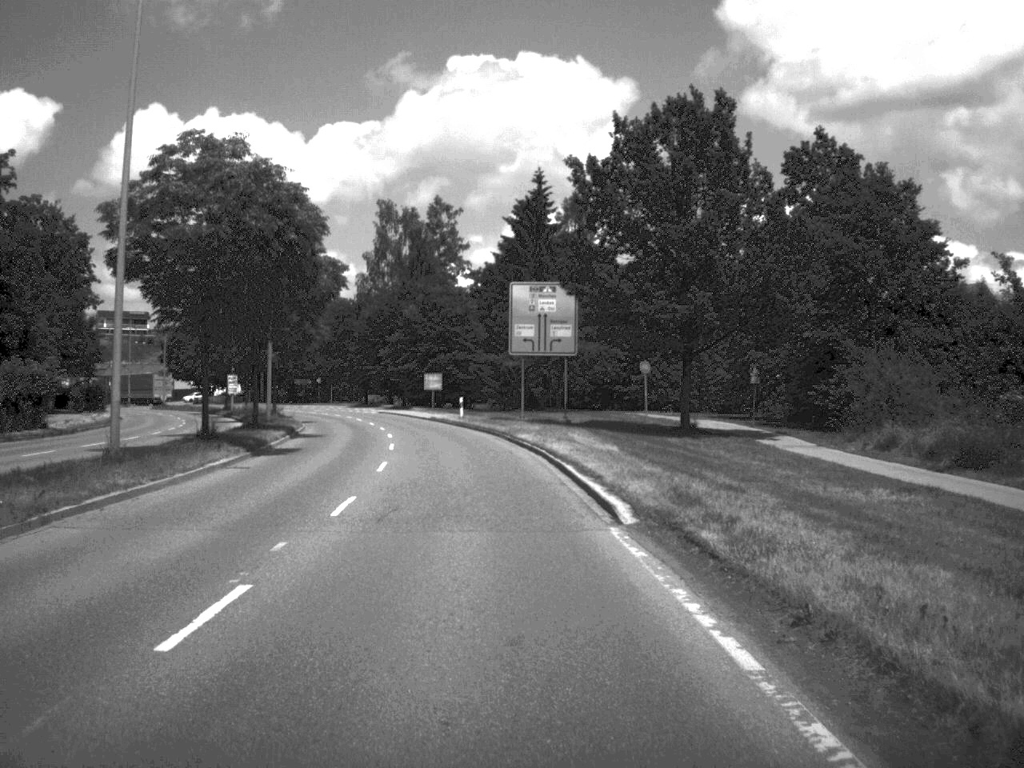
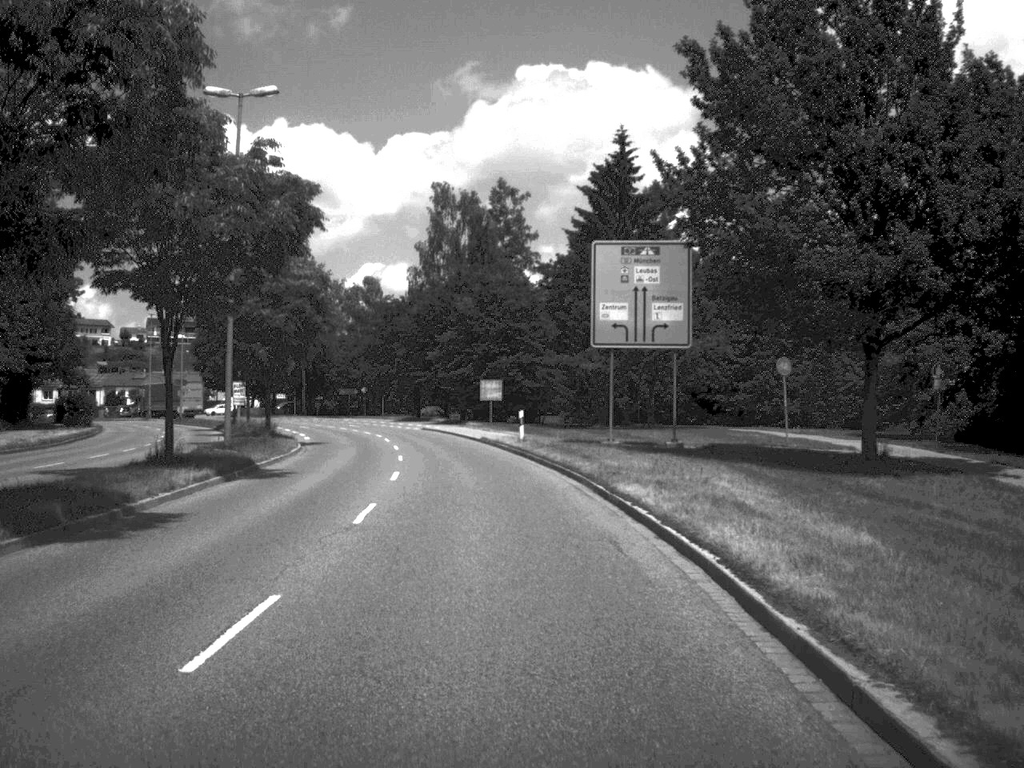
(-0.5, +18.1) m; -3°
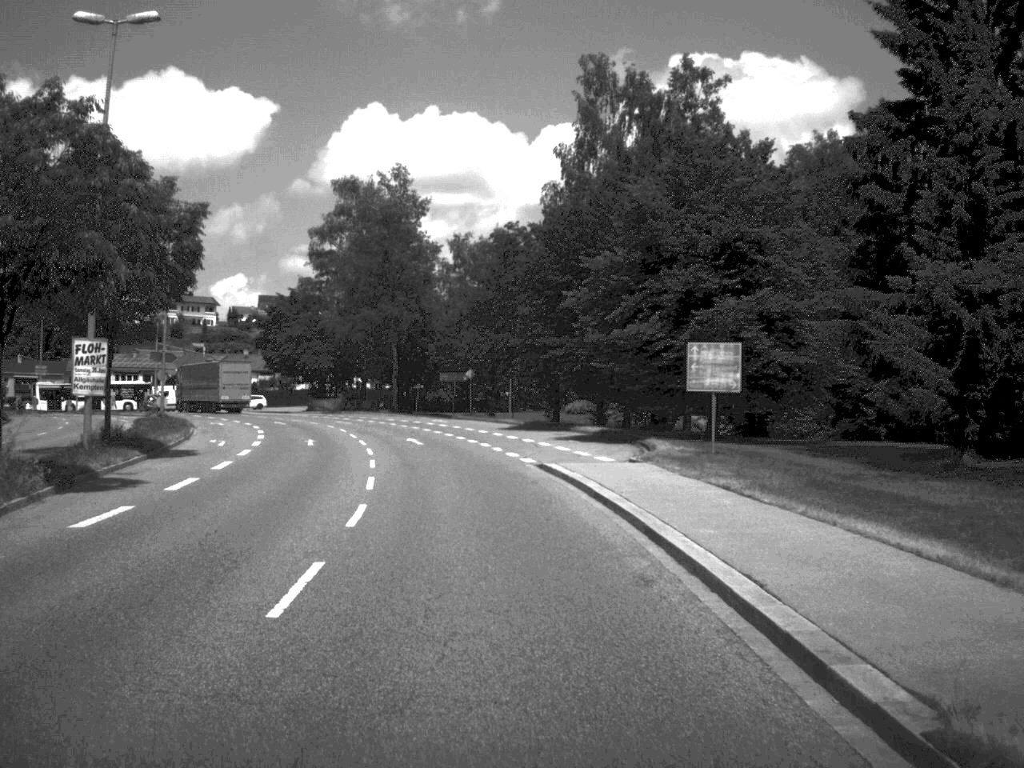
(-2.6, +42.6) m; -7°
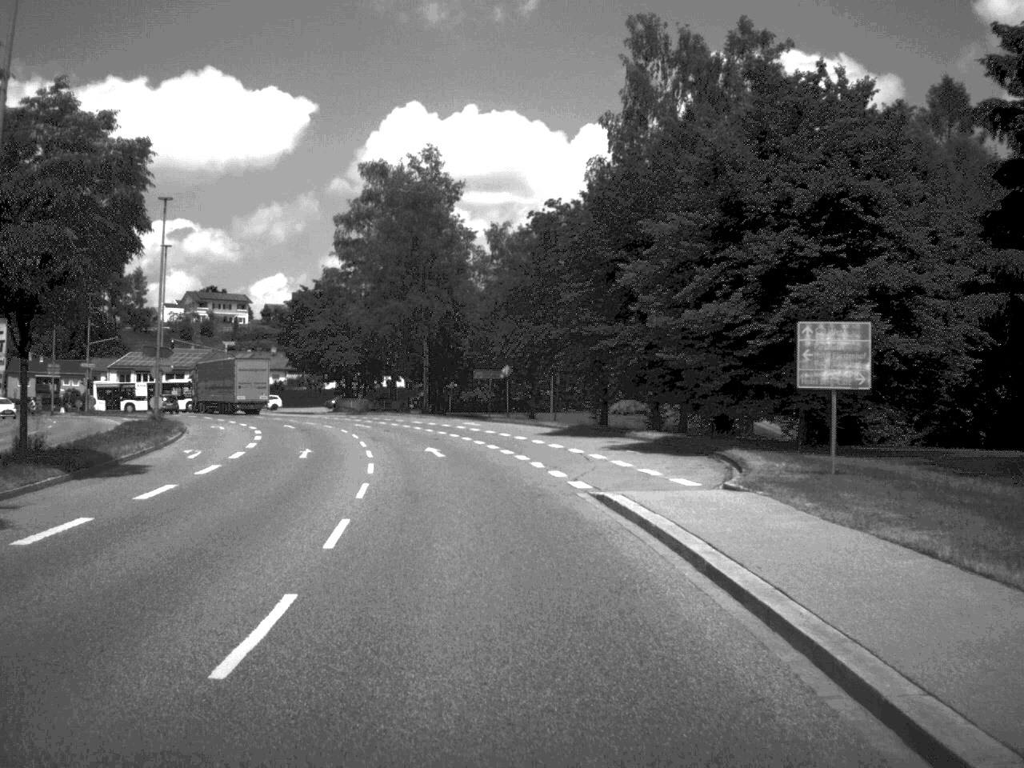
(-0.1, +8.0) m; -2°
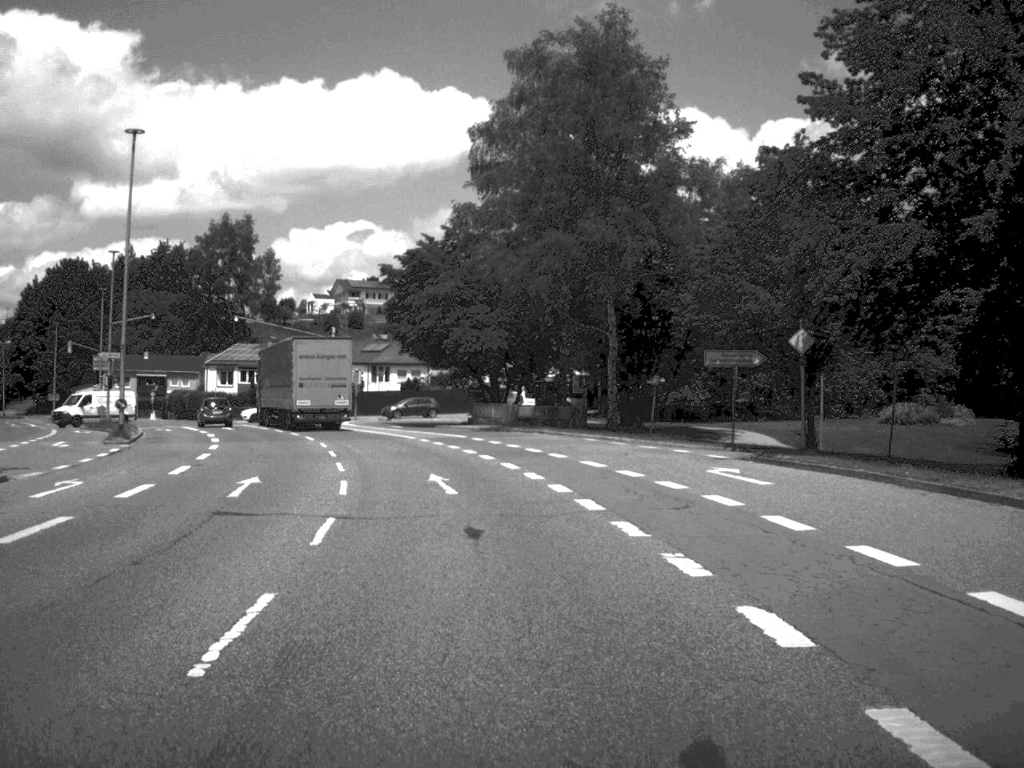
(-2.6, +35.9) m; -8°
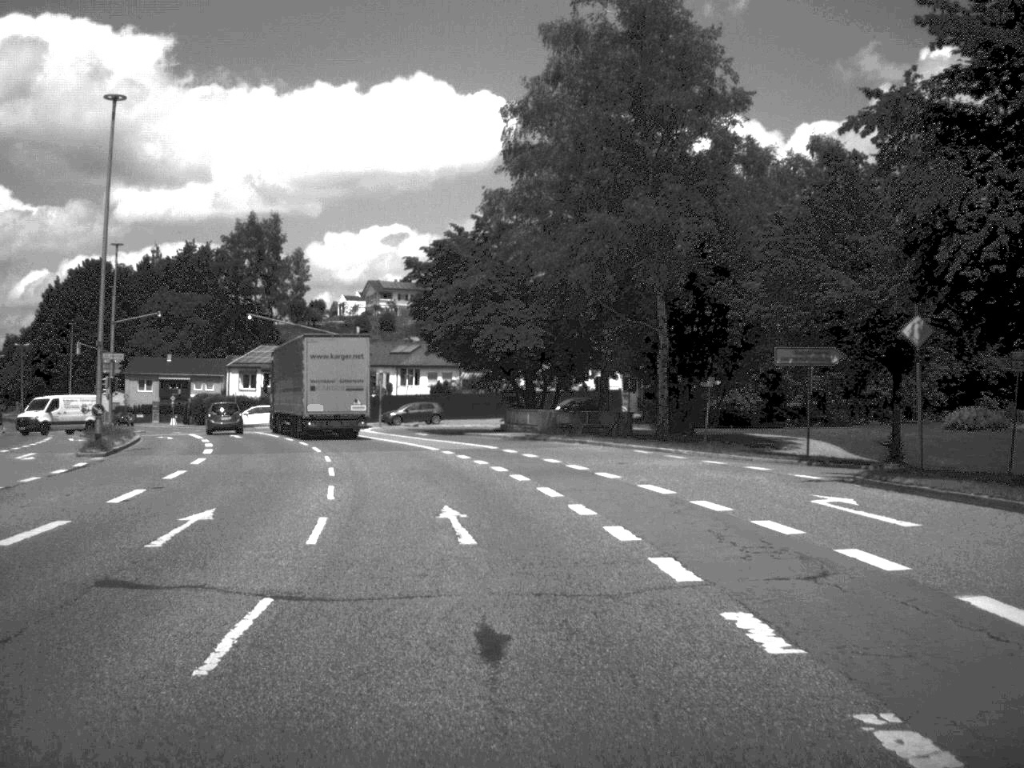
(-0.1, +5.8) m; -2°
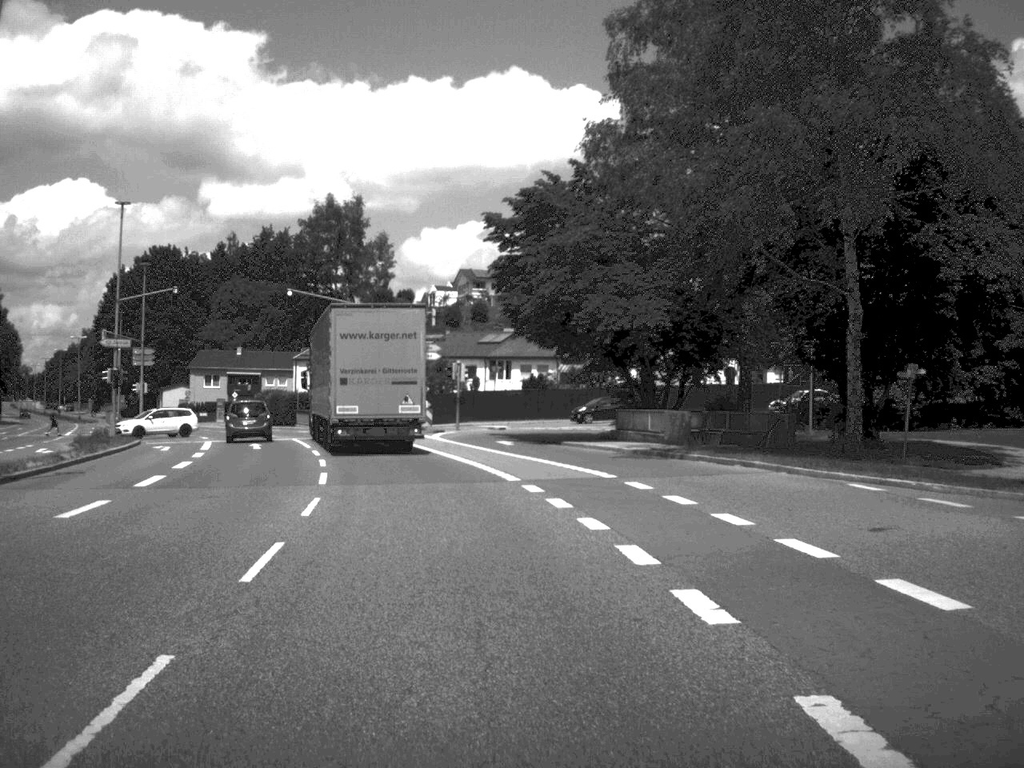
(-0.5, +14.6) m; -5°
